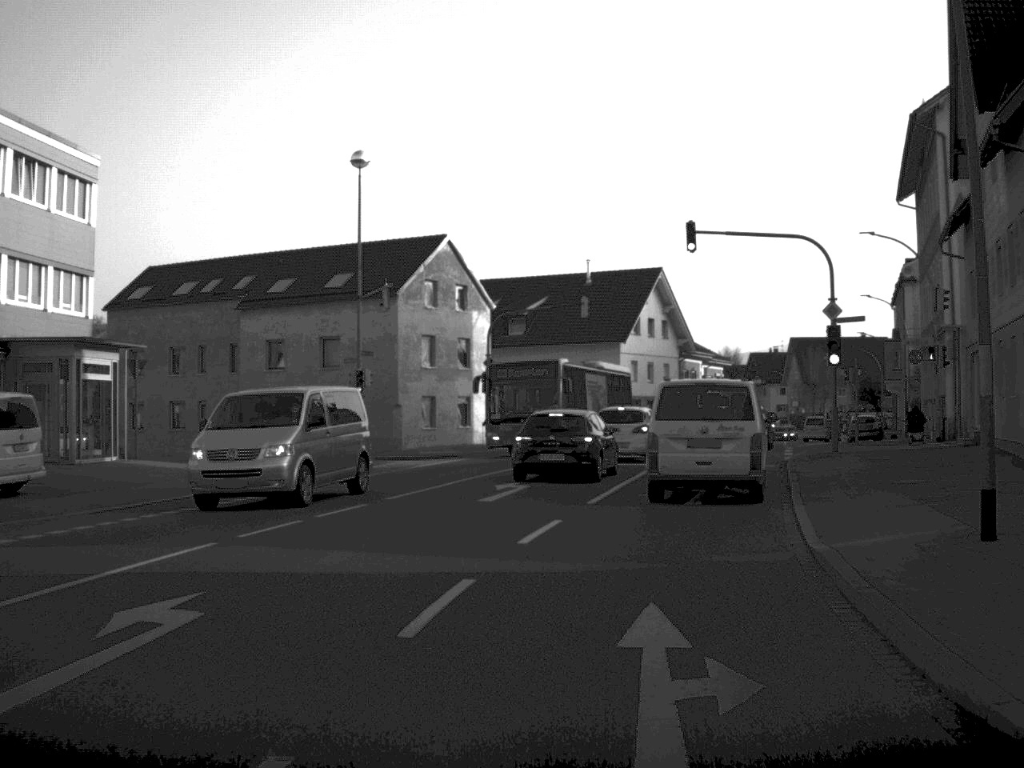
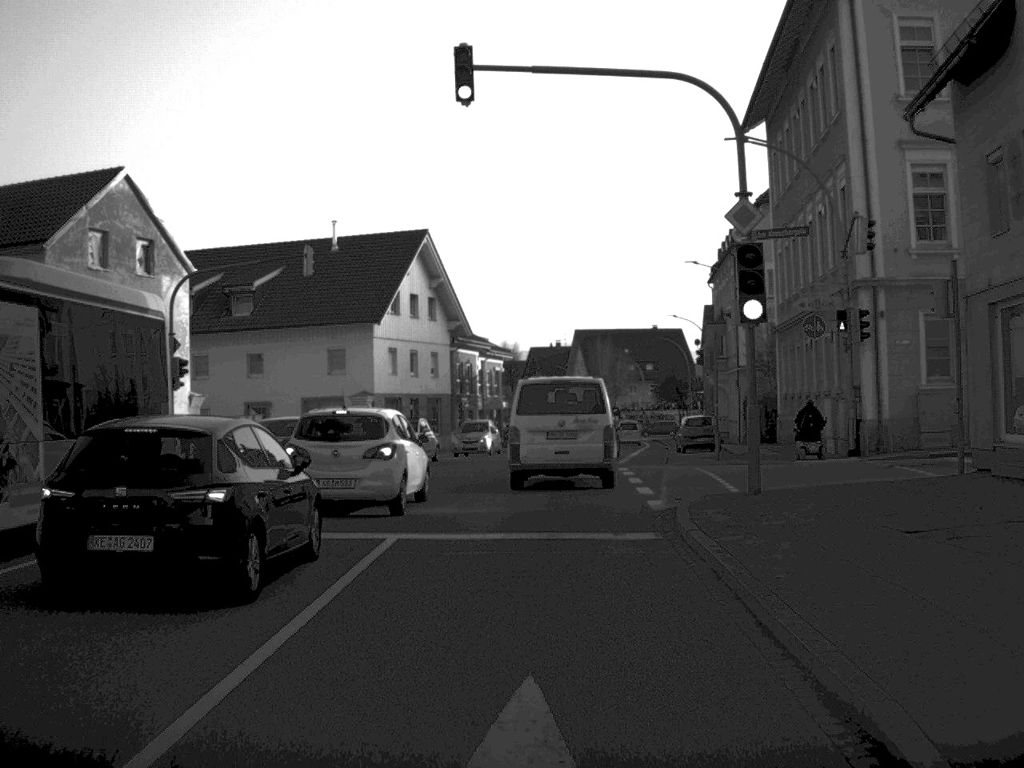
(+1.9, +17.5) m; +10°
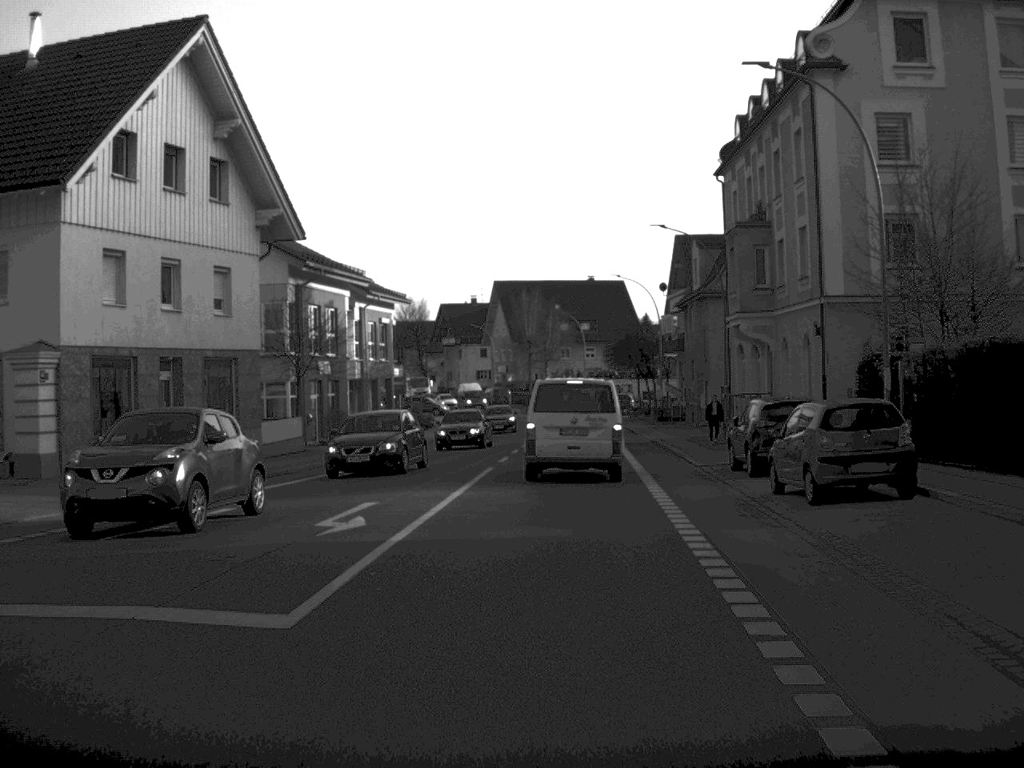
(+0.9, +33.0) m; +4°
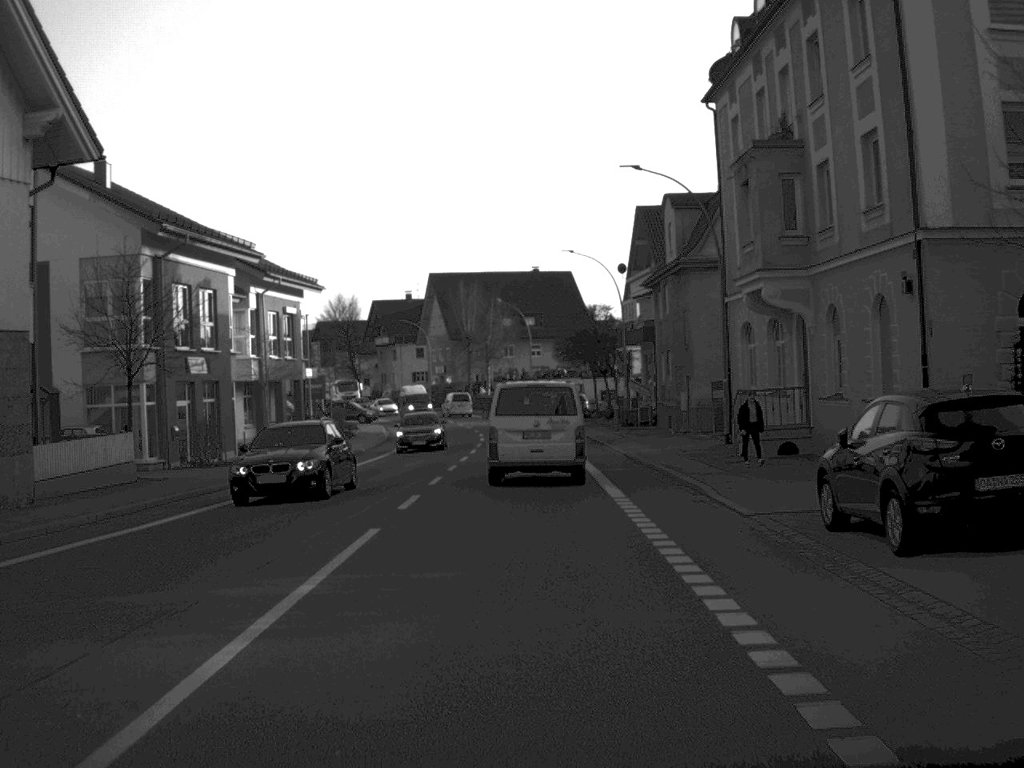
(+0.3, +13.1) m; +2°
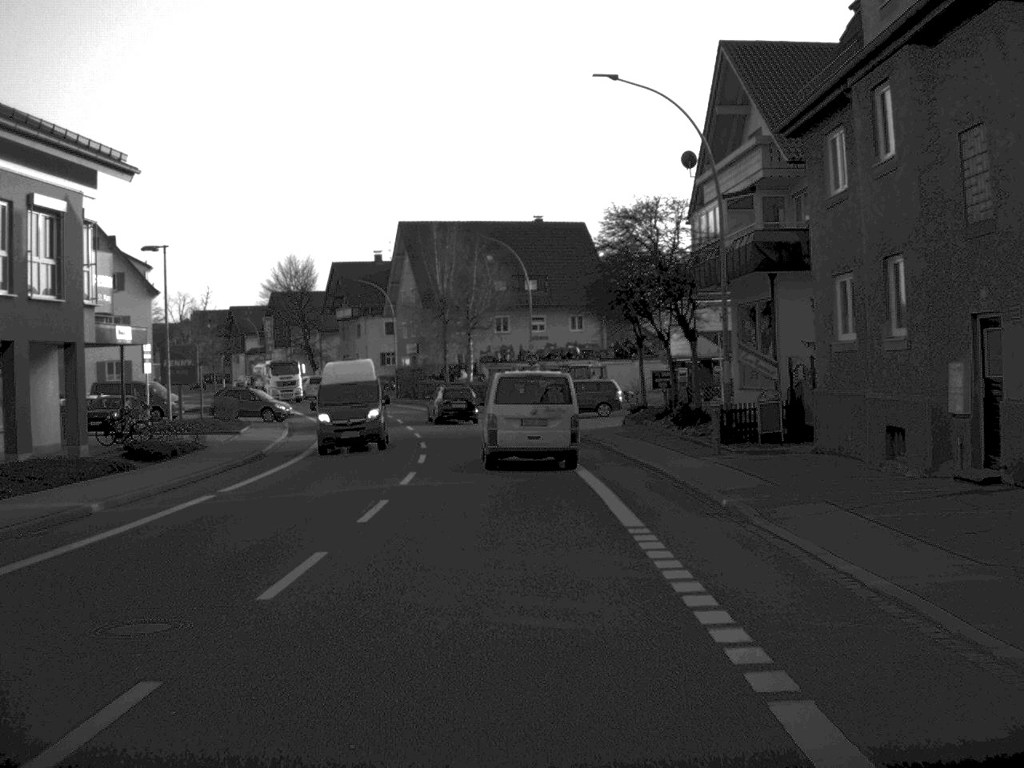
(+0.2, +32.6) m; 0°
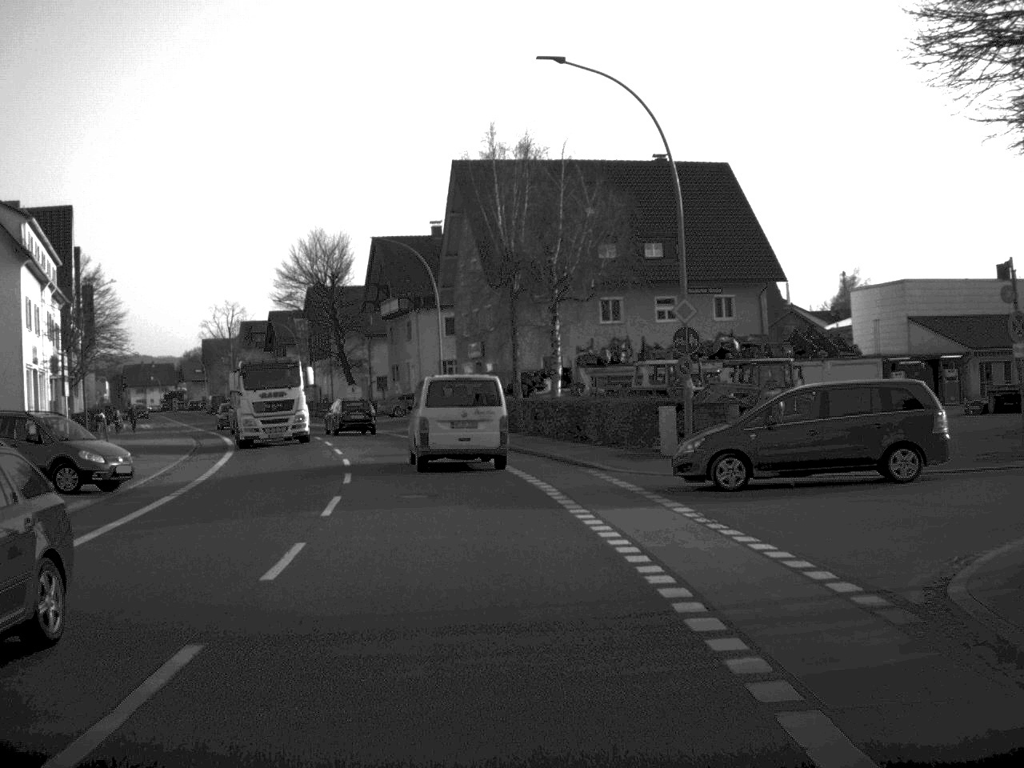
(-0.8, +34.8) m; -5°
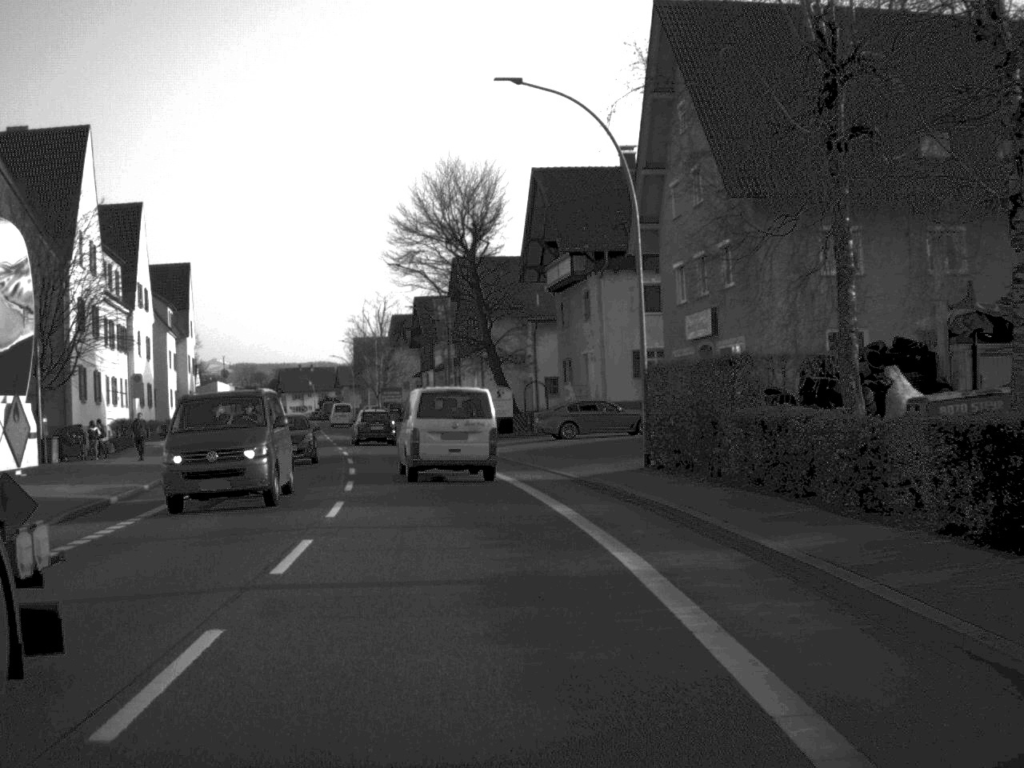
(-2.1, +29.4) m; -8°
